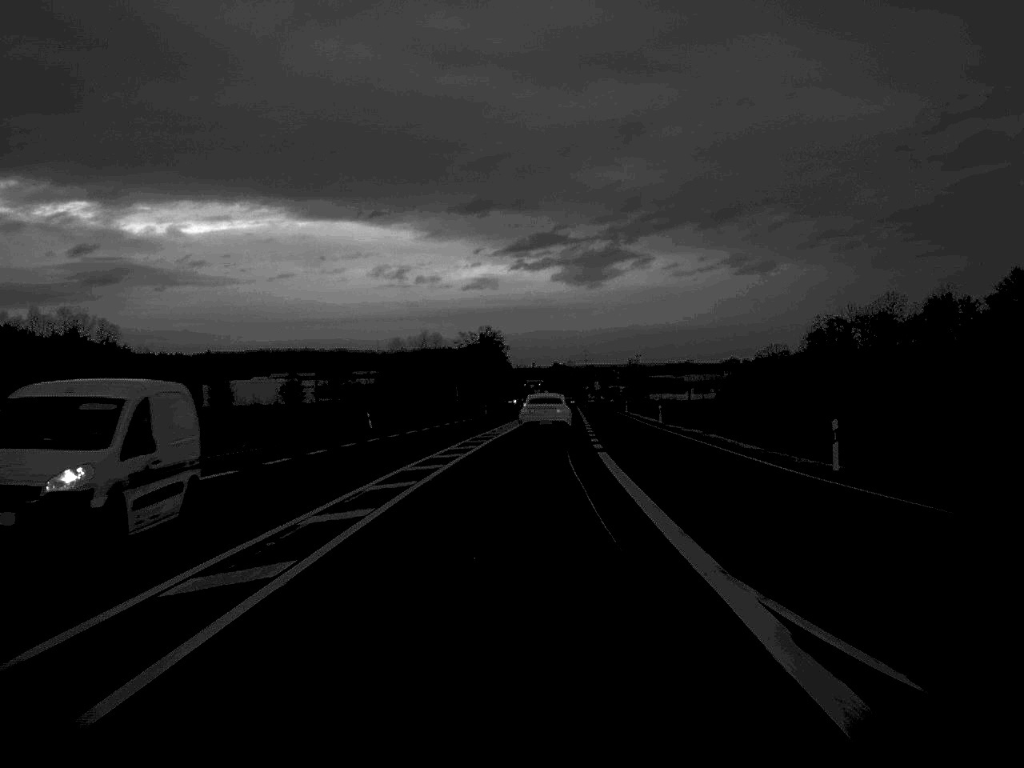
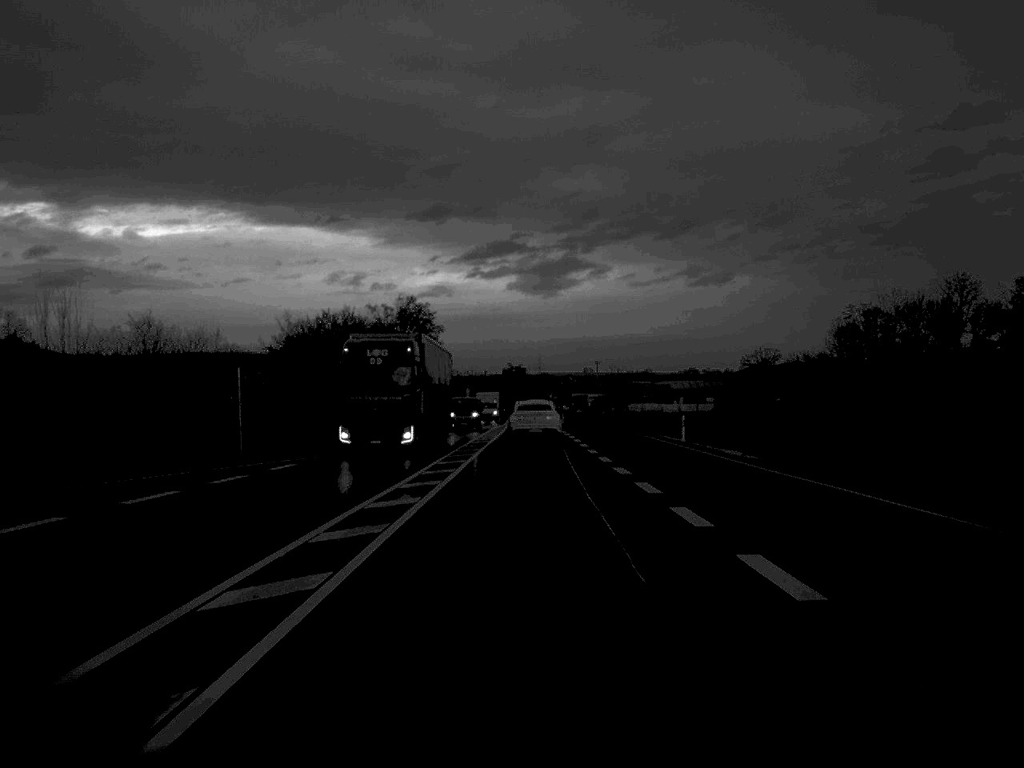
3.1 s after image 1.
(+1.2, +71.1) m; +2°
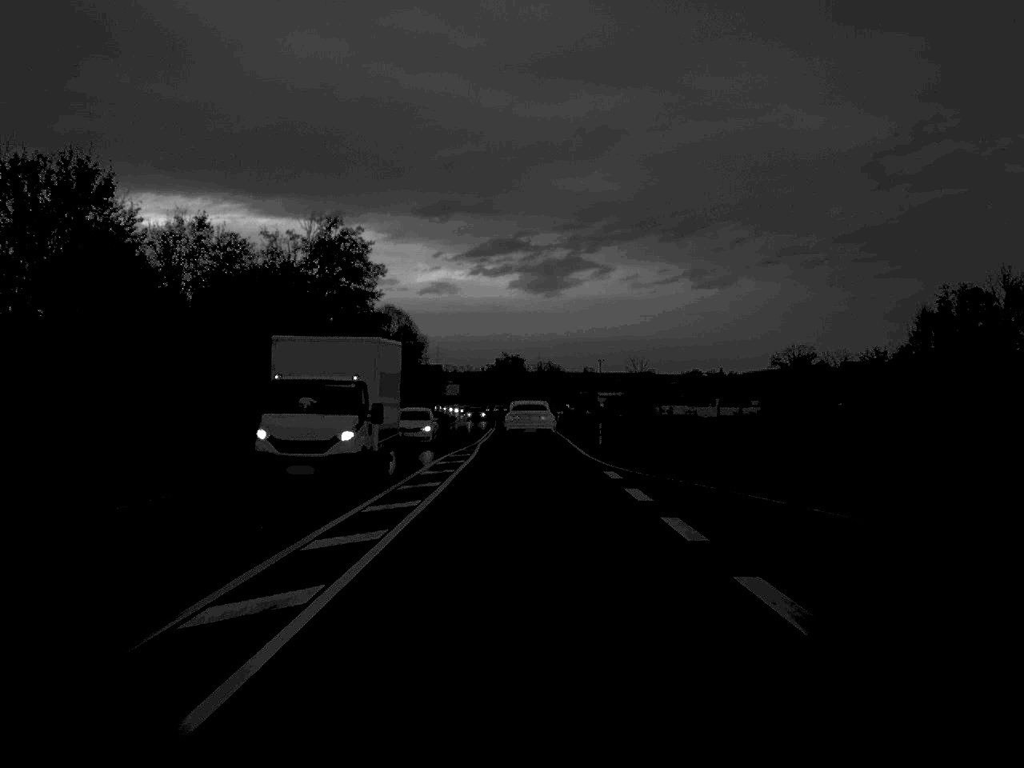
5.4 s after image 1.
(+0.1, +55.6) m; 0°
